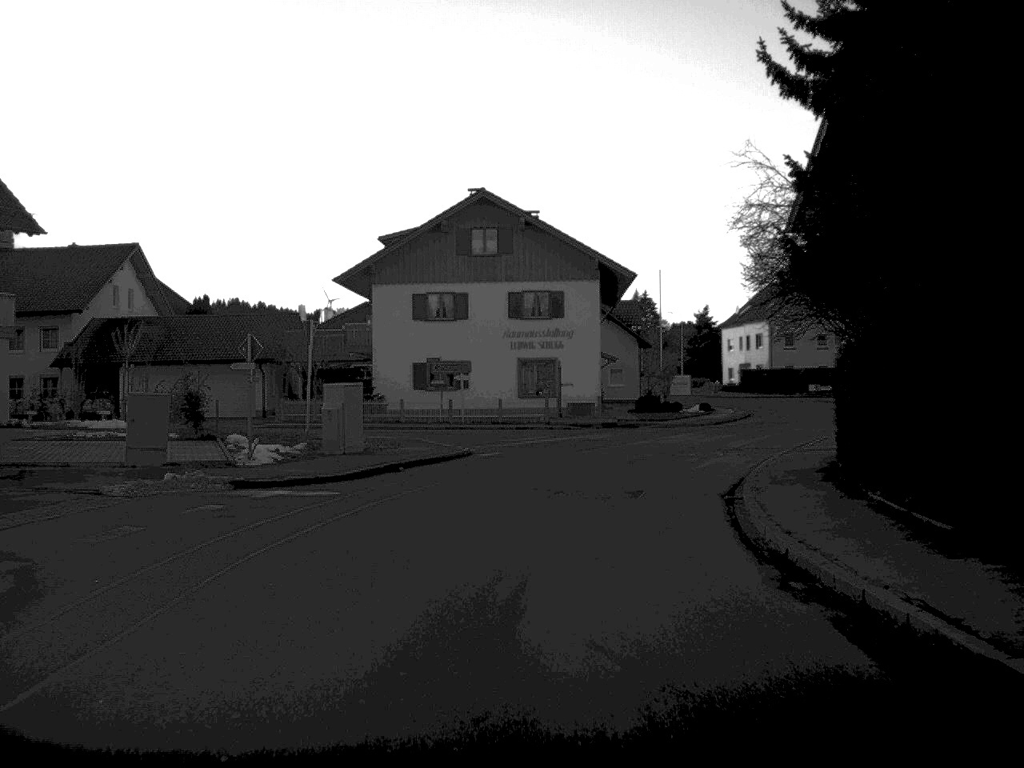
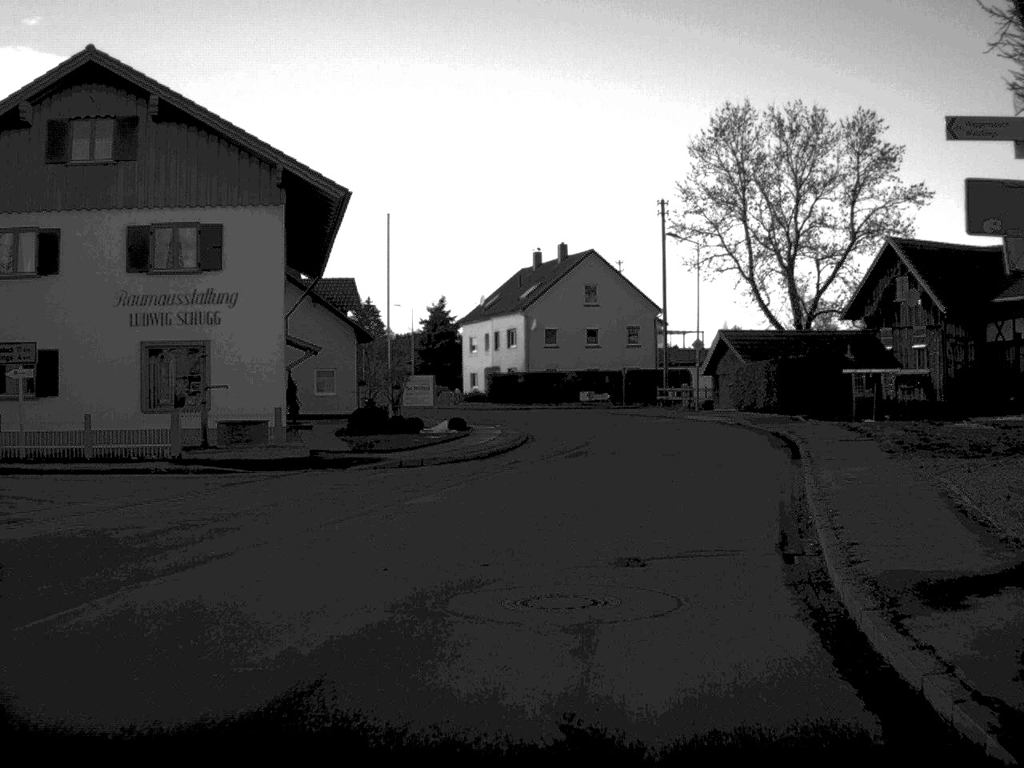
(+2.0, +22.8) m; +12°
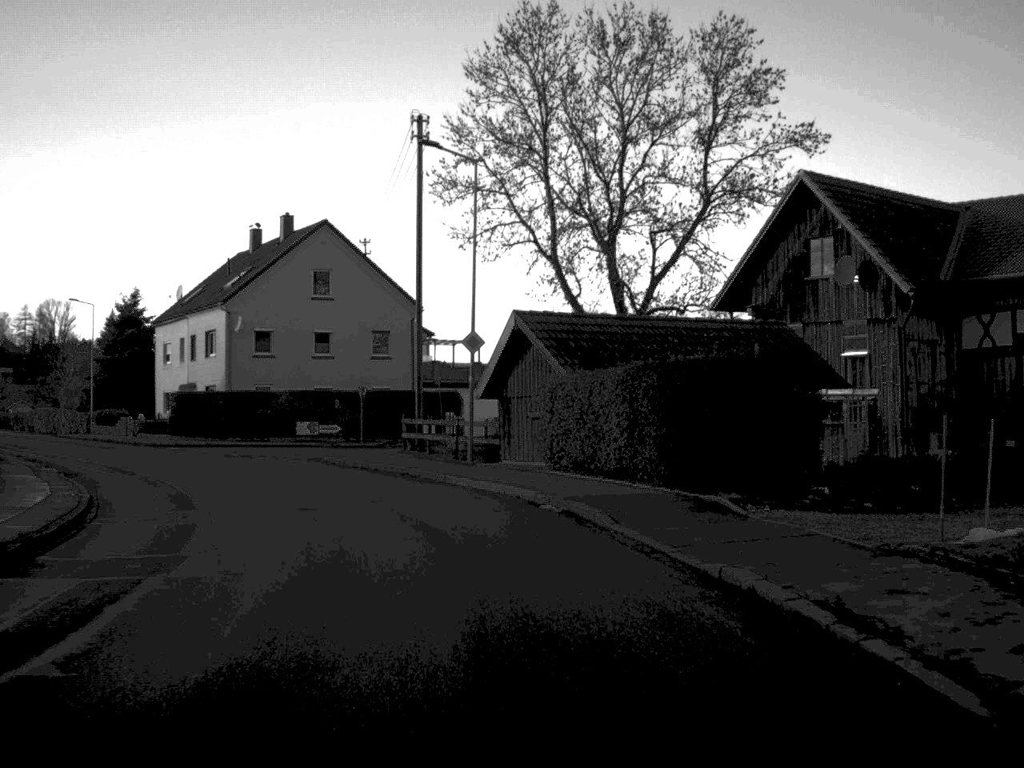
(+3.0, +24.7) m; +10°
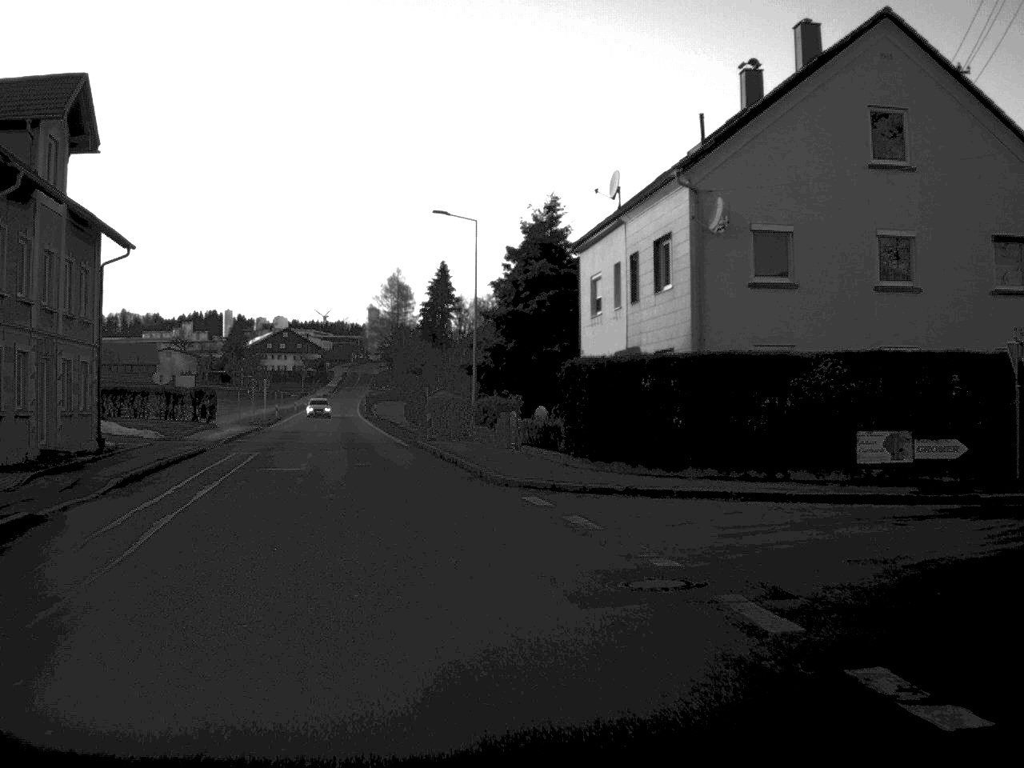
(-5.9, +30.6) m; -23°
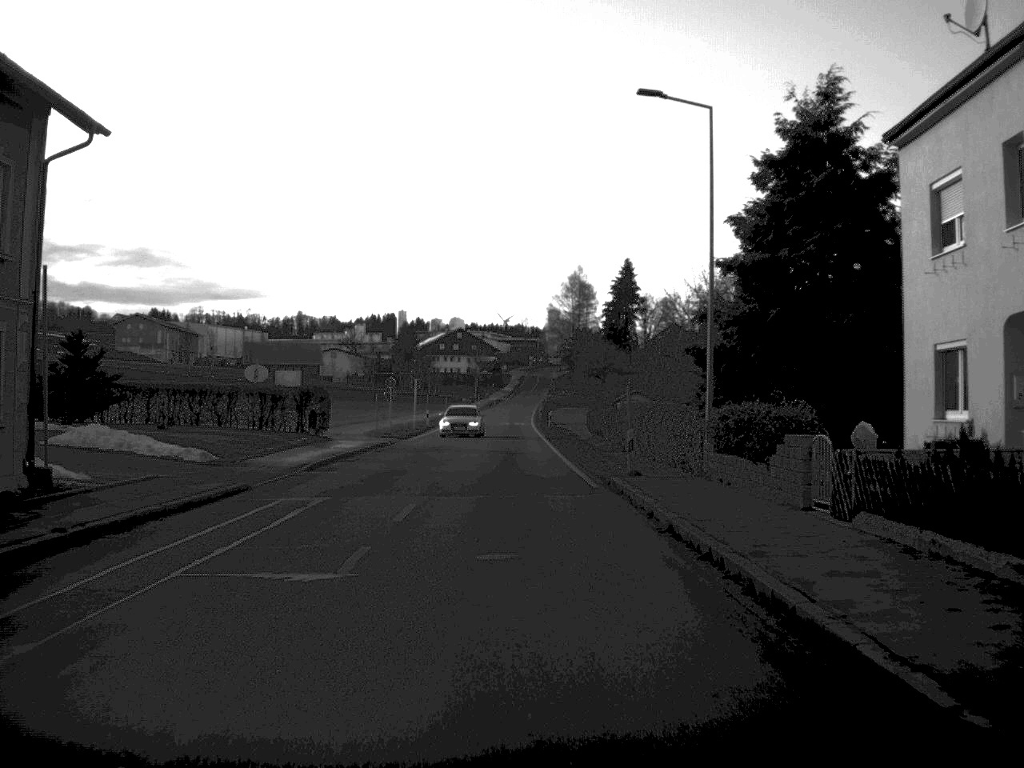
(-1.5, +17.3) m; -8°
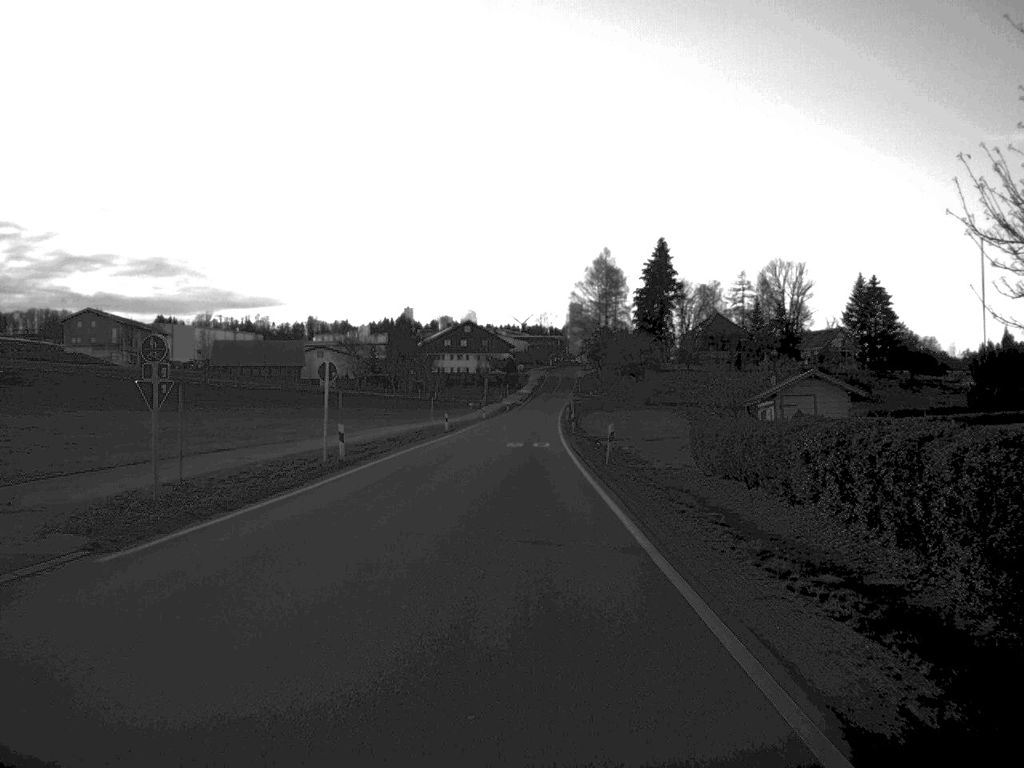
(-0.3, +39.7) m; -1°
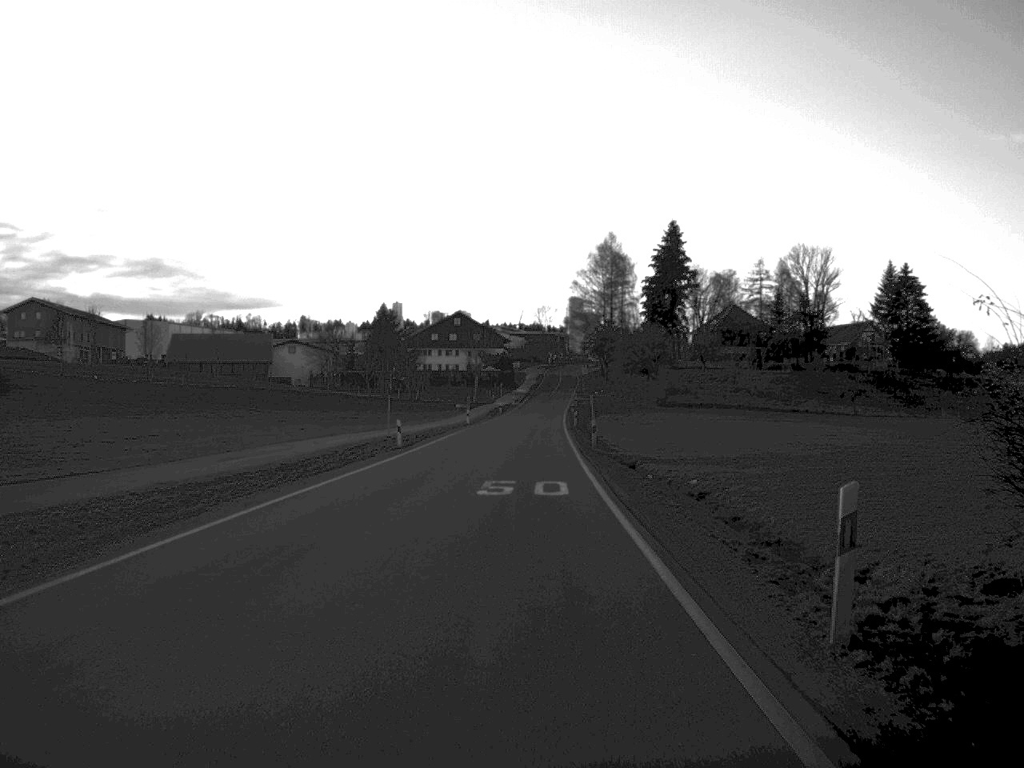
(+0.1, +24.8) m; 0°
